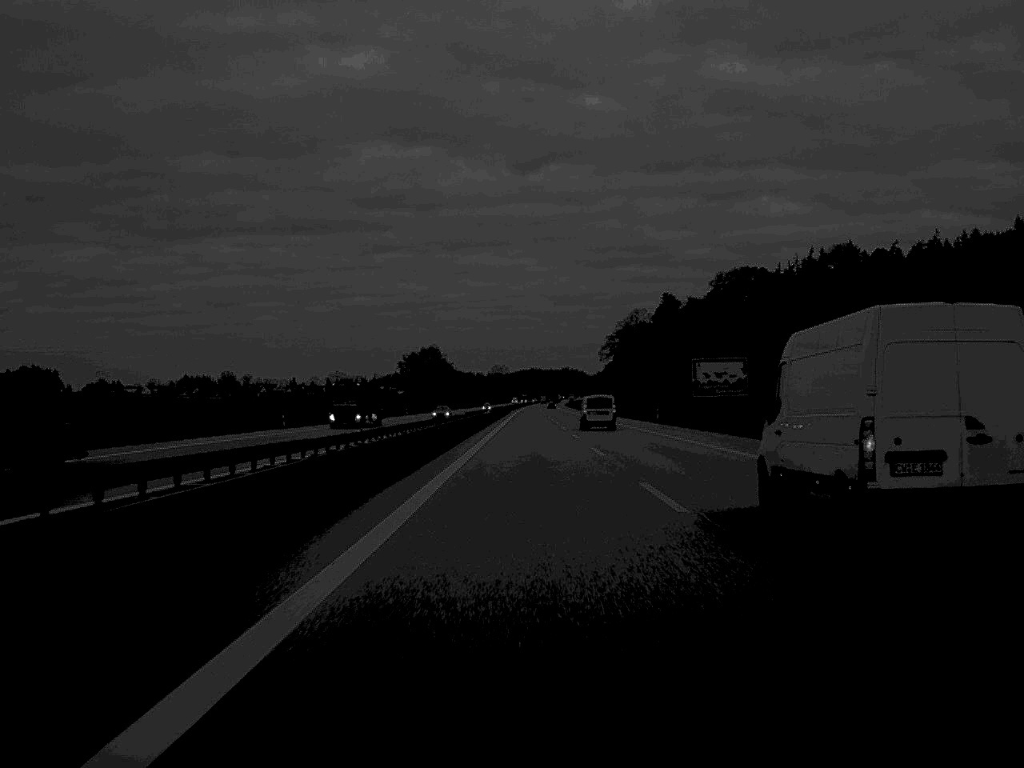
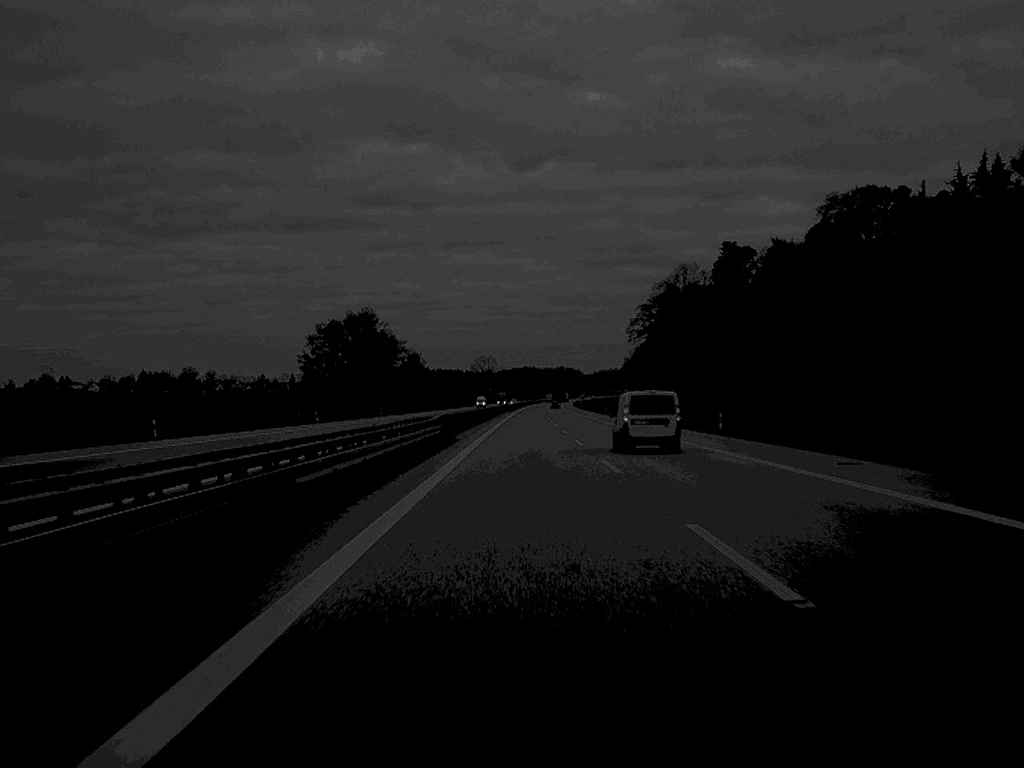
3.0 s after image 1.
(+0.1, +134.4) m; 0°
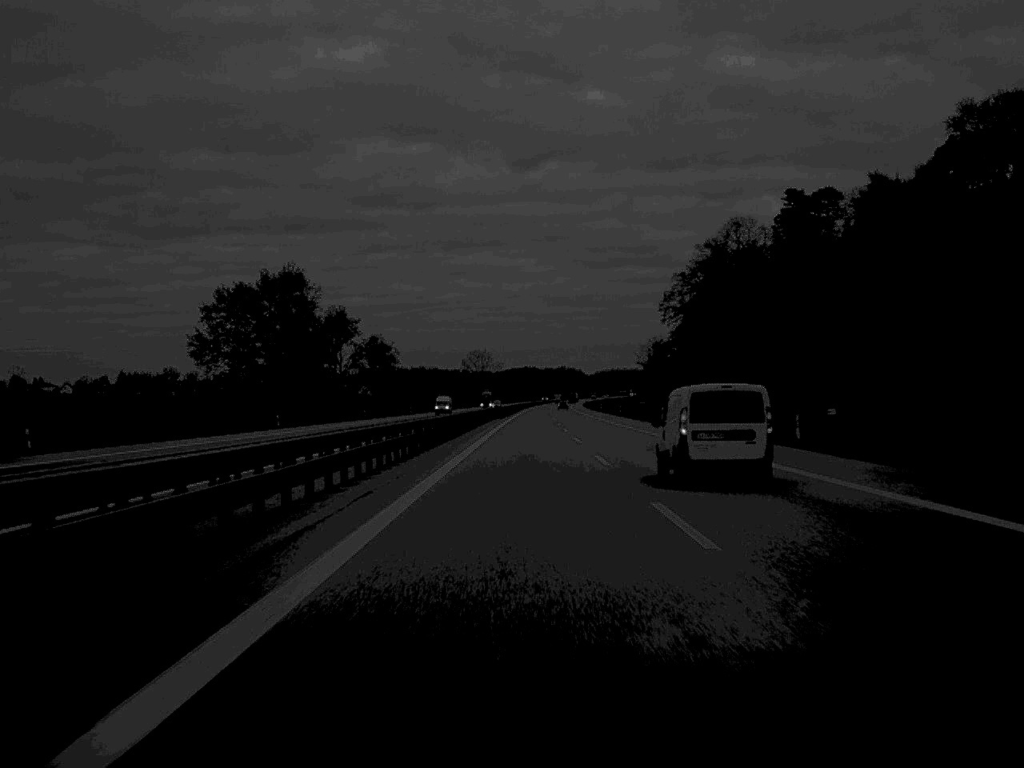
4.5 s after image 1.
(0.0, +68.0) m; 0°
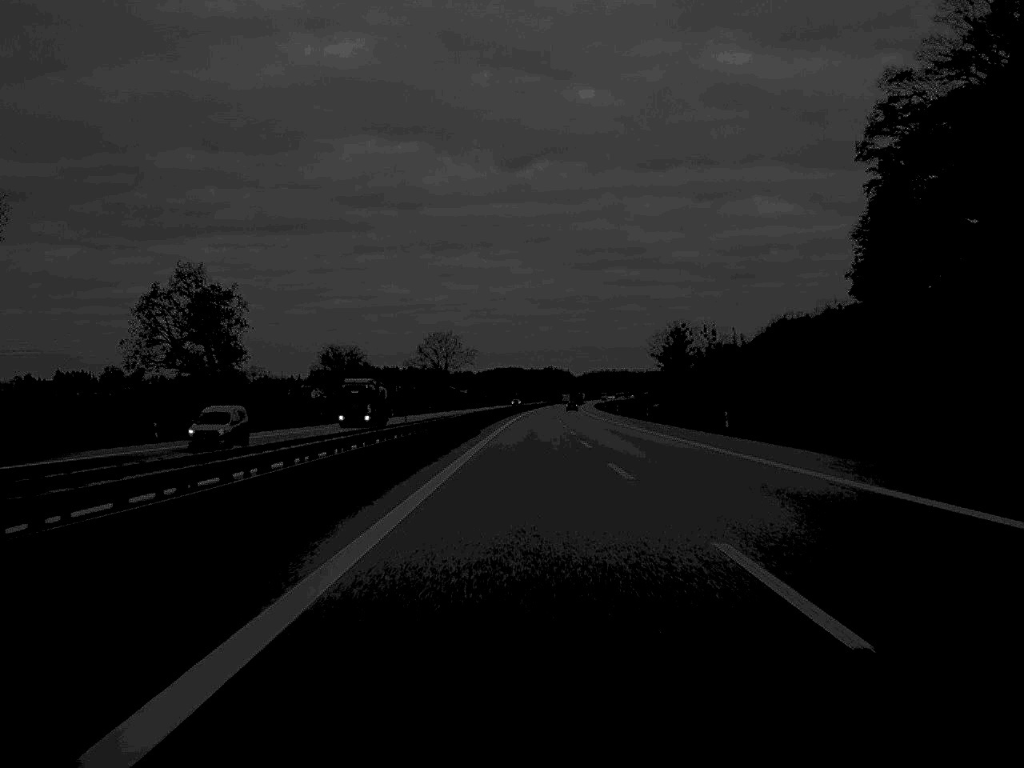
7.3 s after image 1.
(+0.6, +130.0) m; +1°
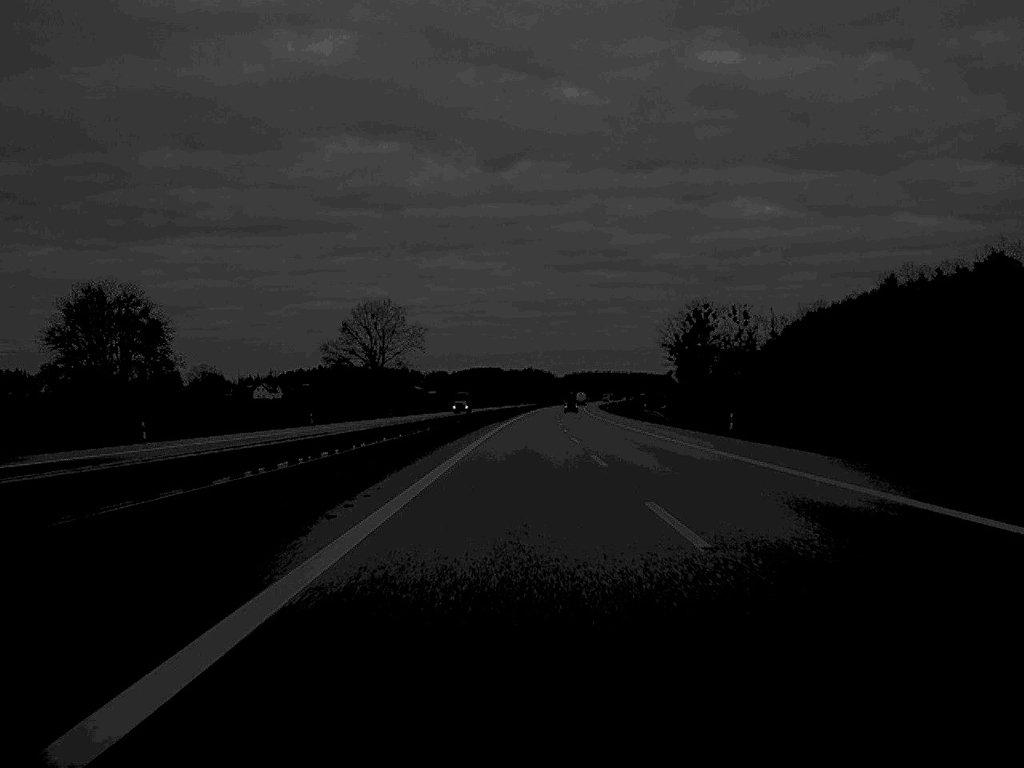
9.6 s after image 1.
(+0.8, +102.8) m; +1°
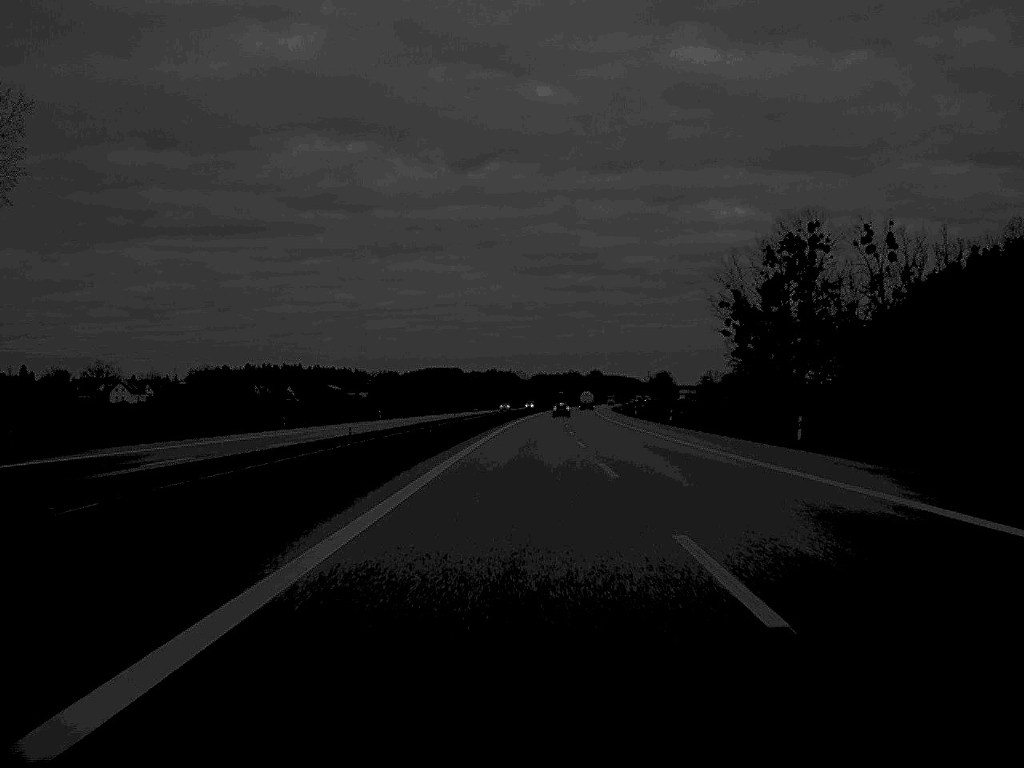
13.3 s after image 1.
(+2.5, +166.2) m; +2°
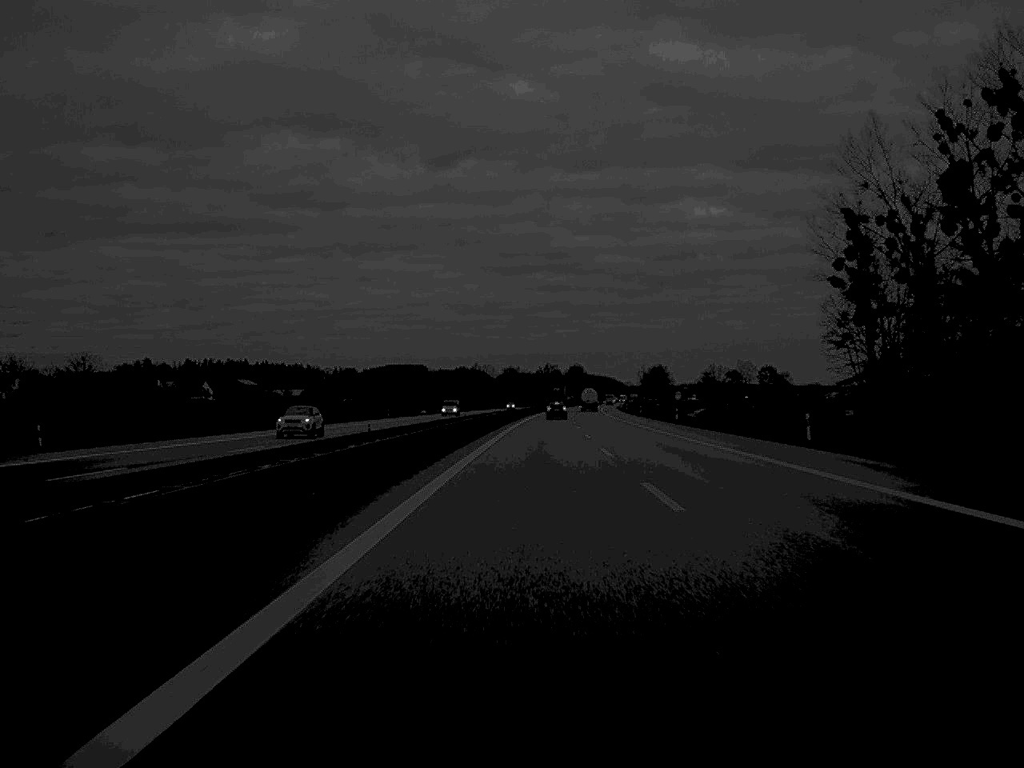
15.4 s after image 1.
(+1.0, +98.3) m; +1°
